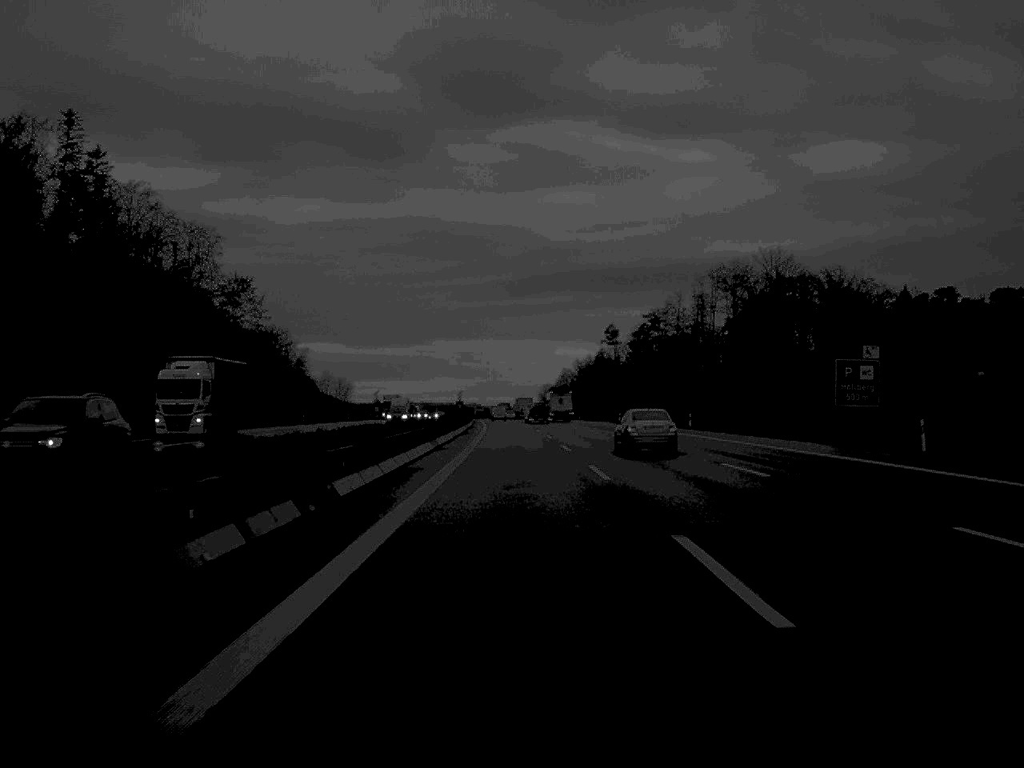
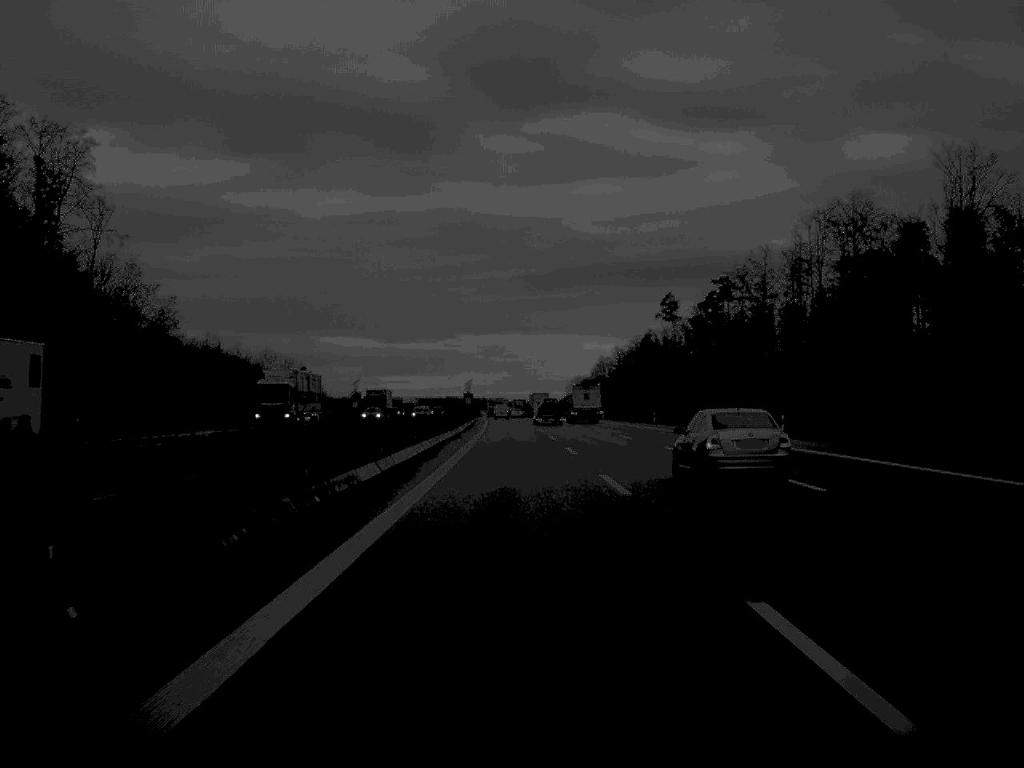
(-0.8, +77.0) m; -1°
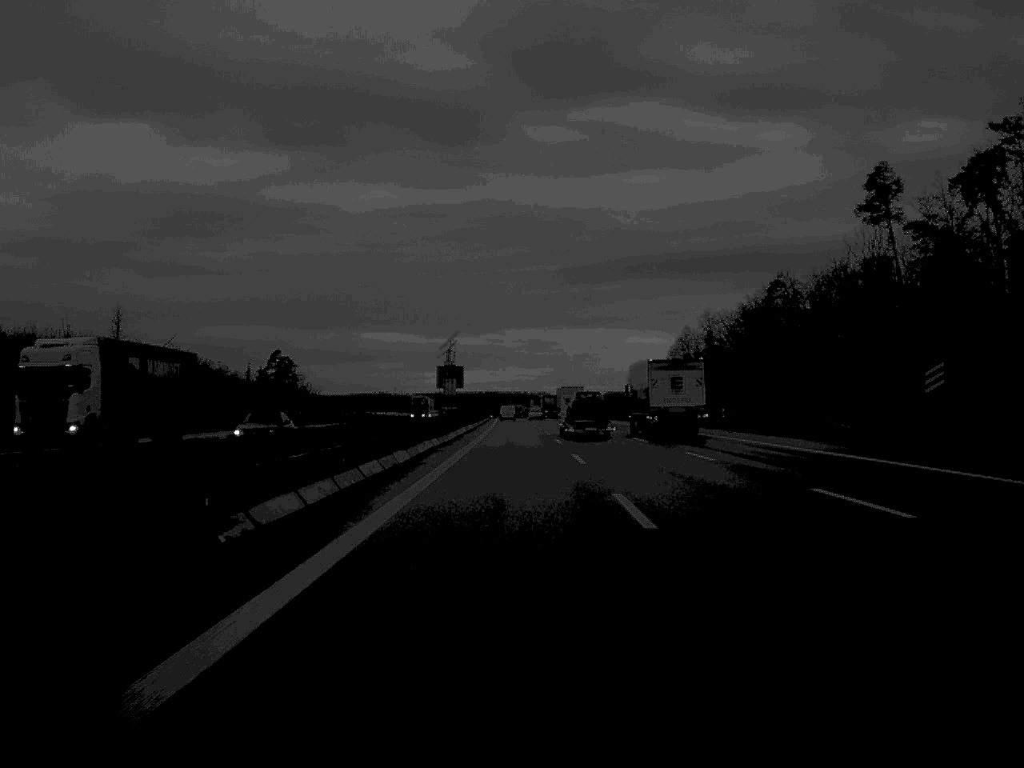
(-2.0, +131.3) m; -2°
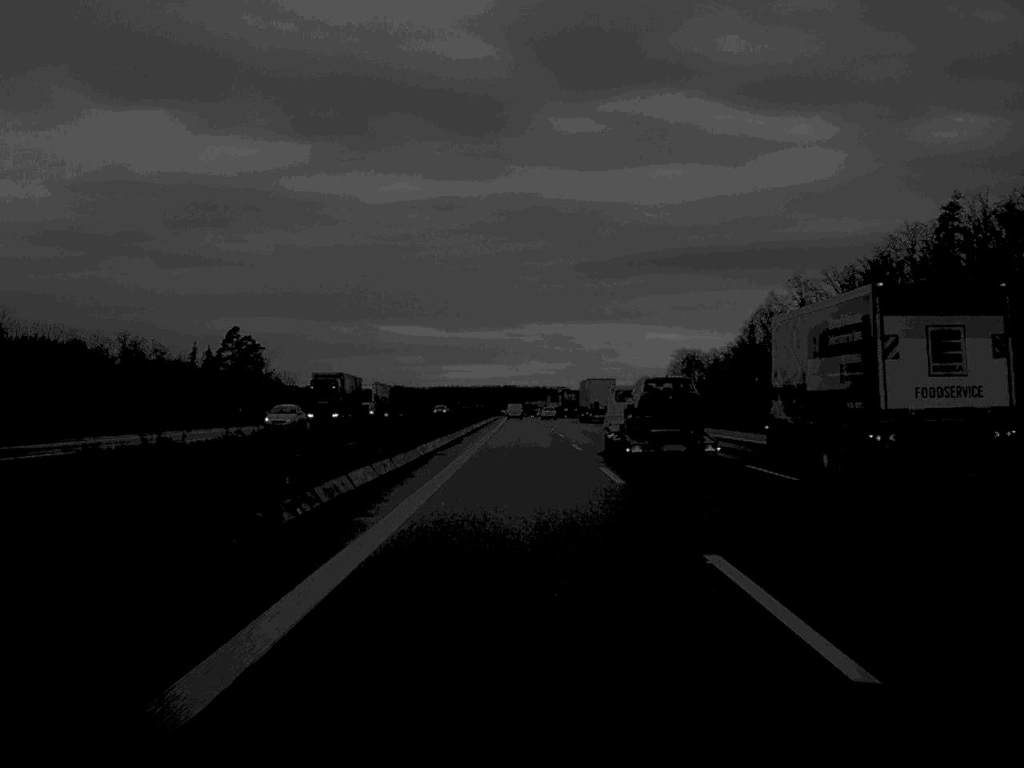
(-0.7, +80.9) m; -1°
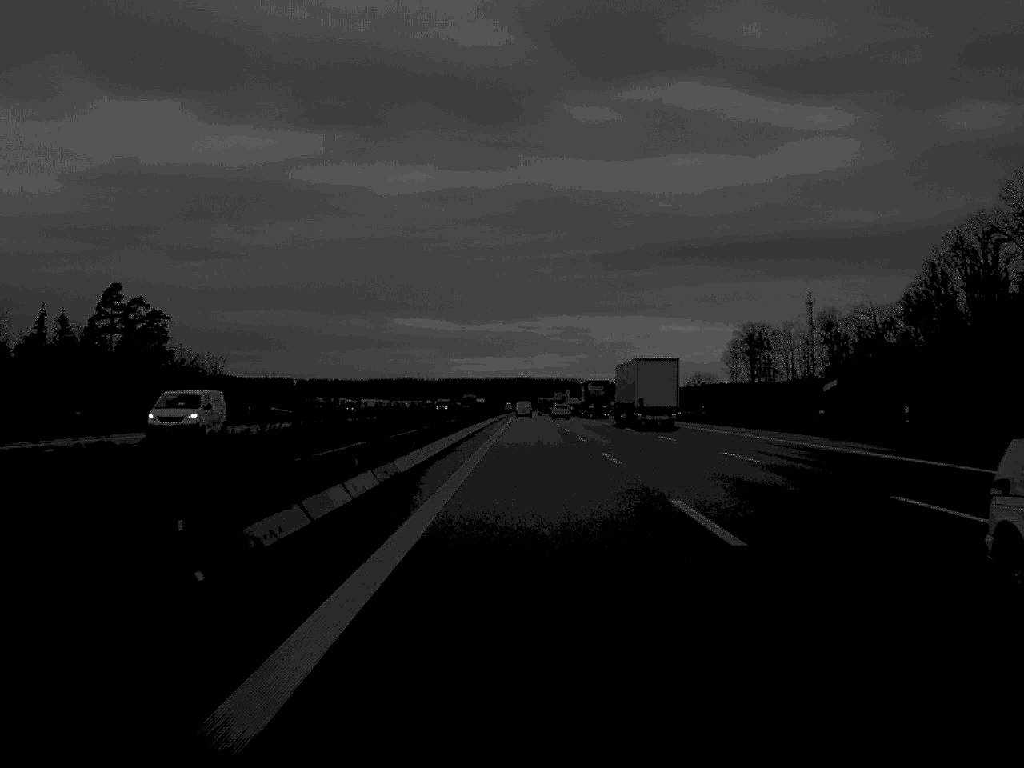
(-0.6, +101.0) m; -1°
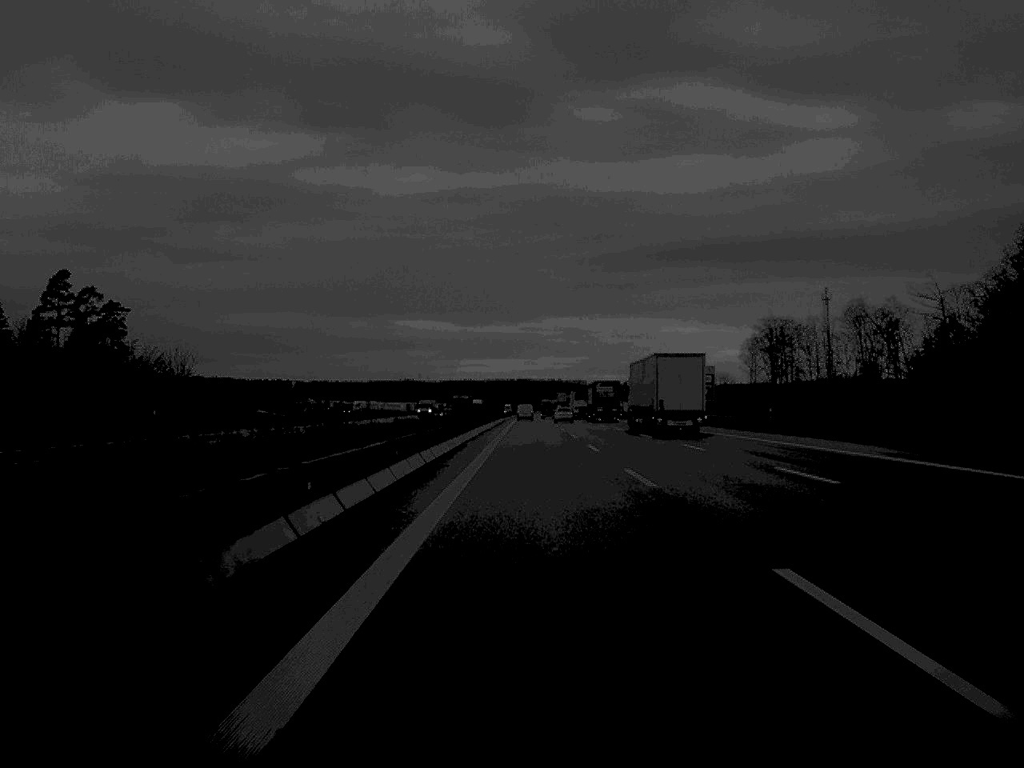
(0.0, +25.9) m; 0°
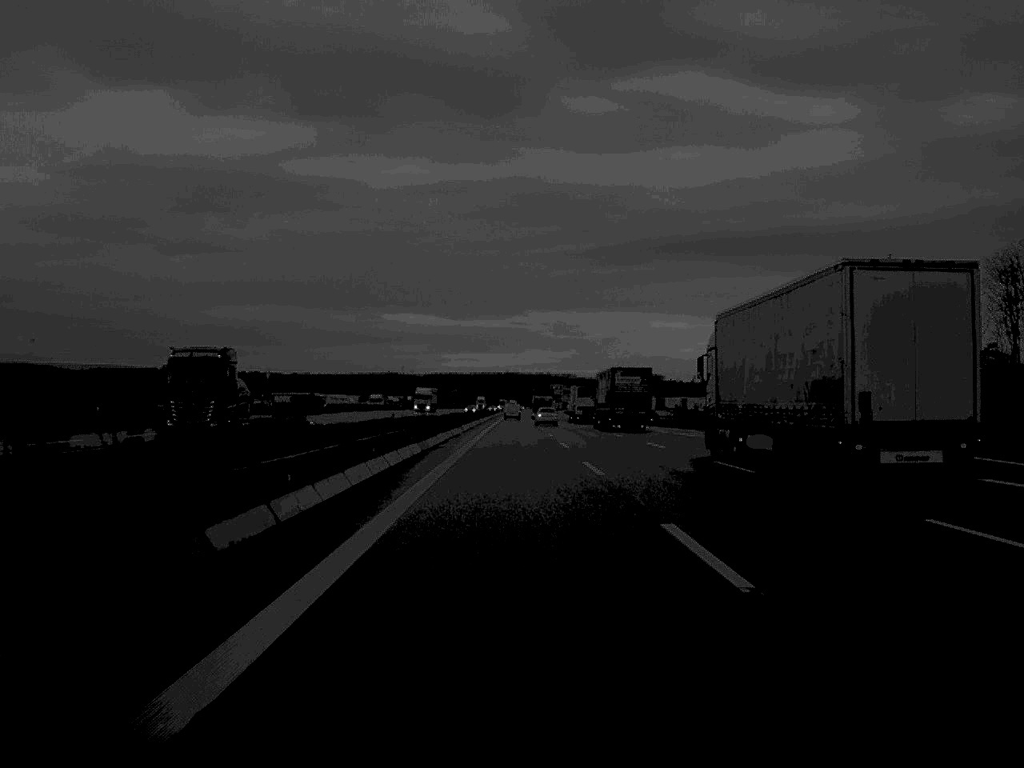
(+0.6, +102.9) m; +1°
